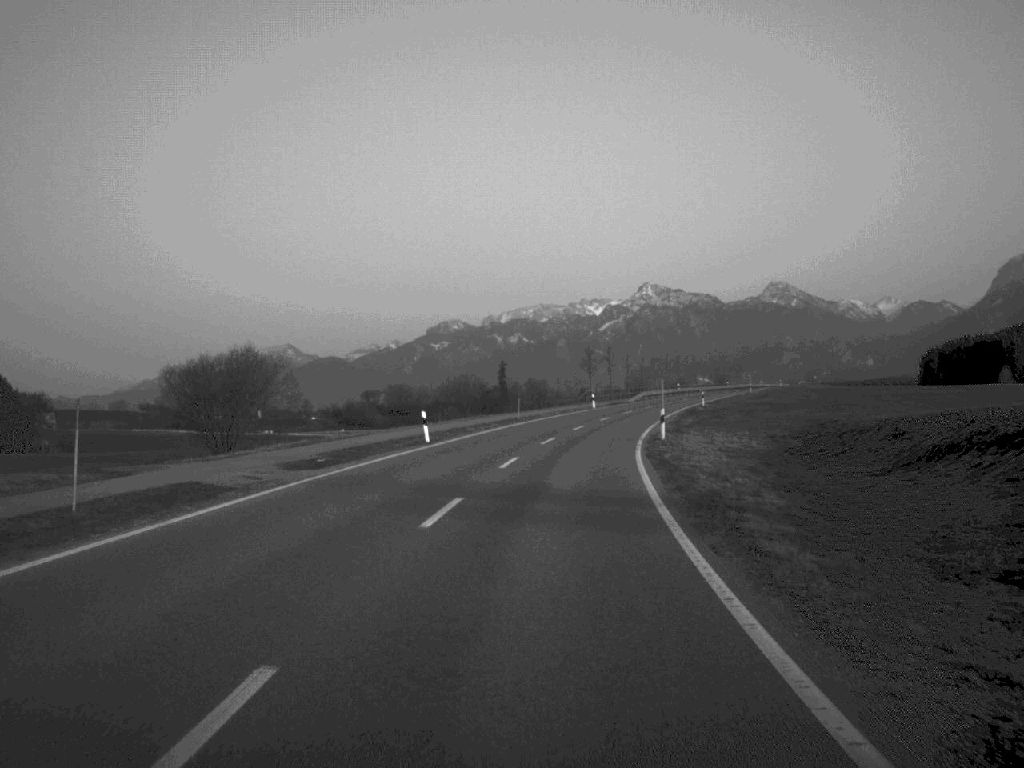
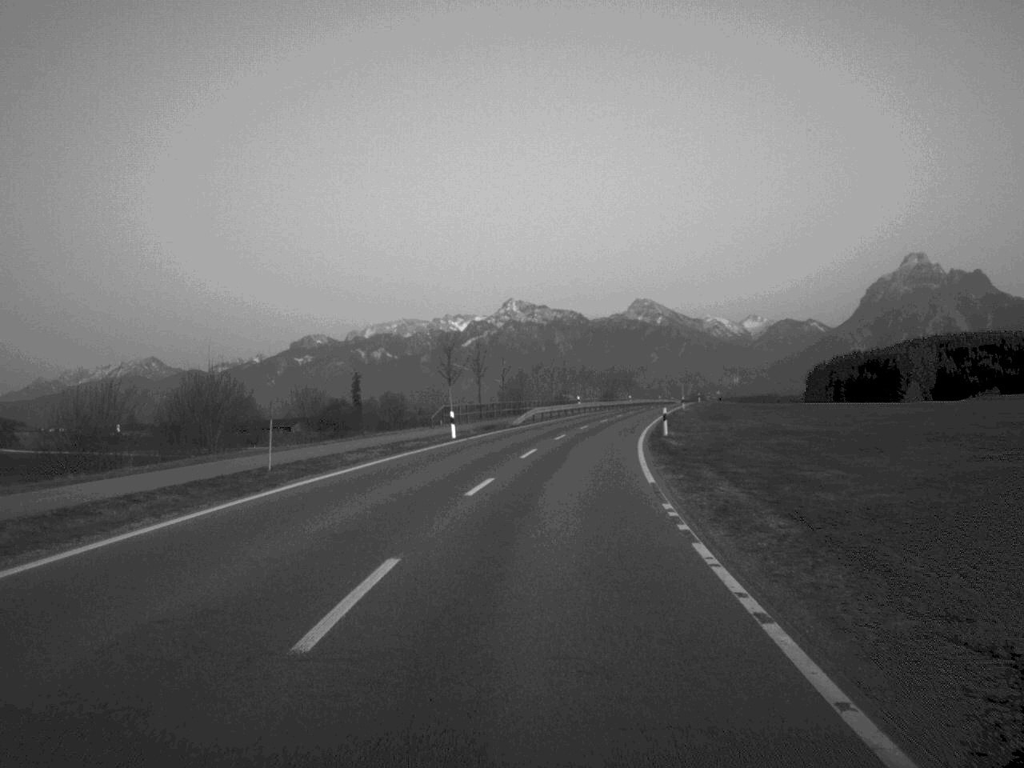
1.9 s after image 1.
(+2.4, +43.5) m; +6°
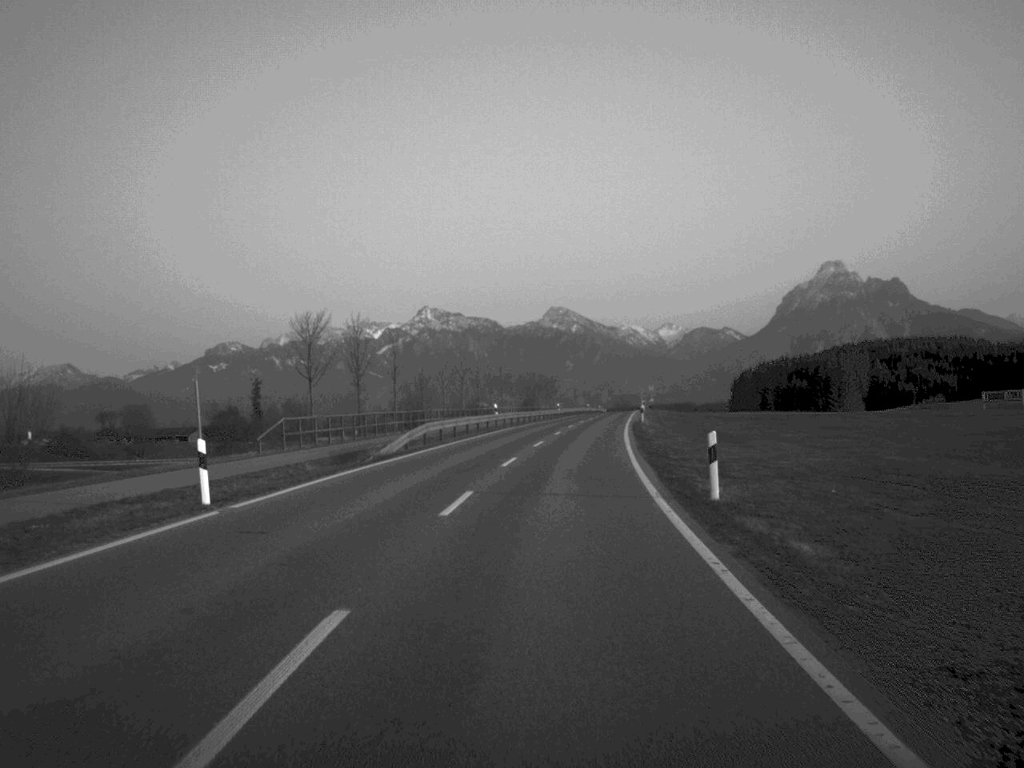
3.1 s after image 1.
(+0.9, +27.4) m; +4°
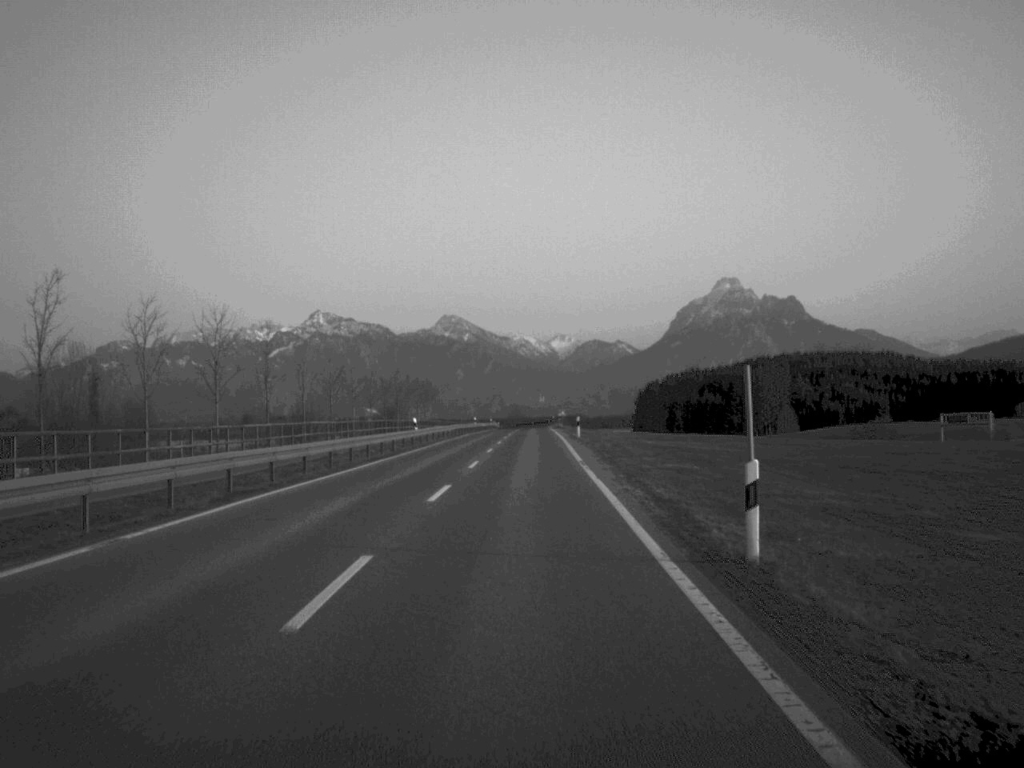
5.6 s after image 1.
(+3.0, +56.6) m; +5°
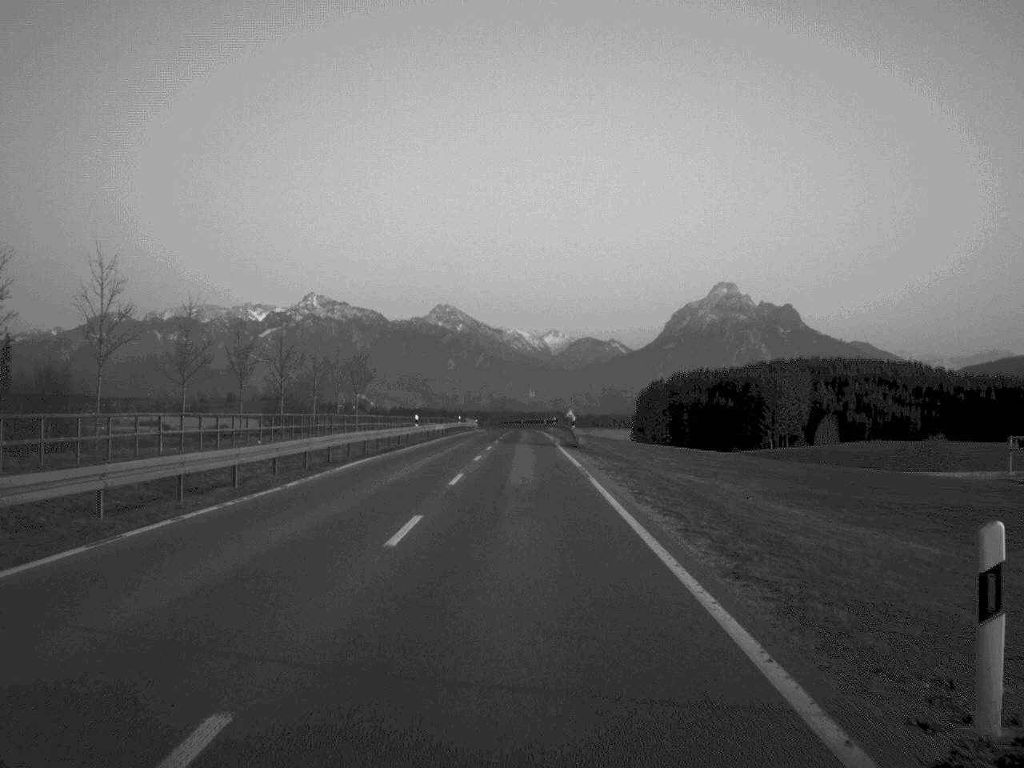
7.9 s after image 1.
(+0.2, +55.5) m; 0°
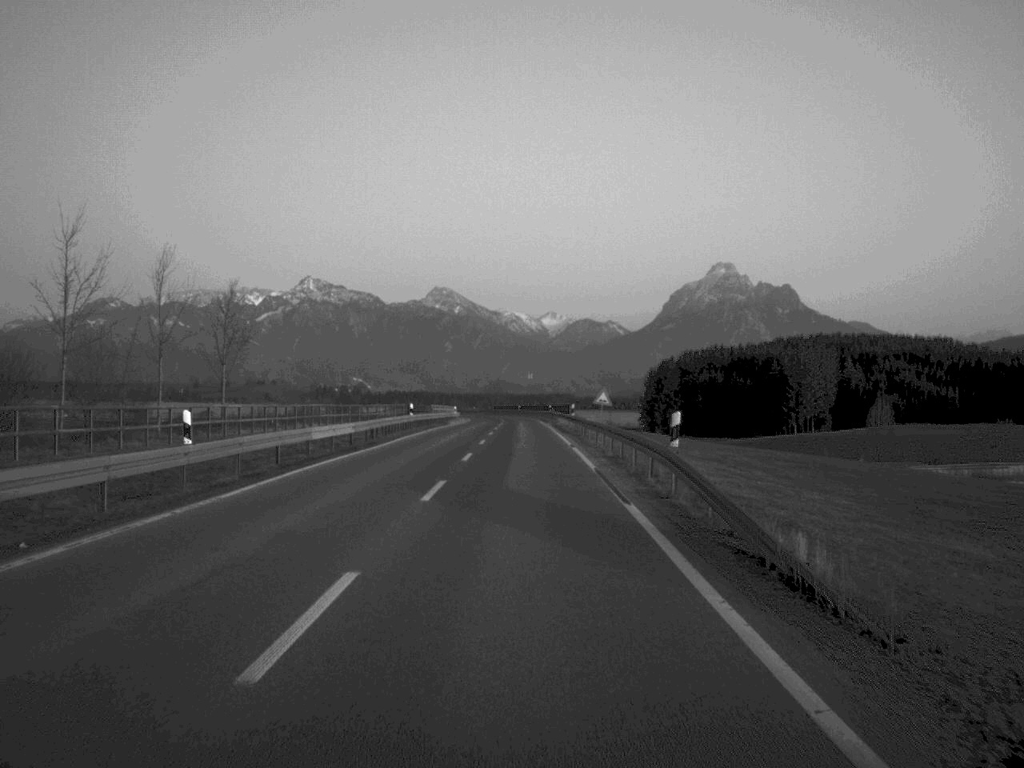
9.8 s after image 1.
(0.0, +43.7) m; 0°
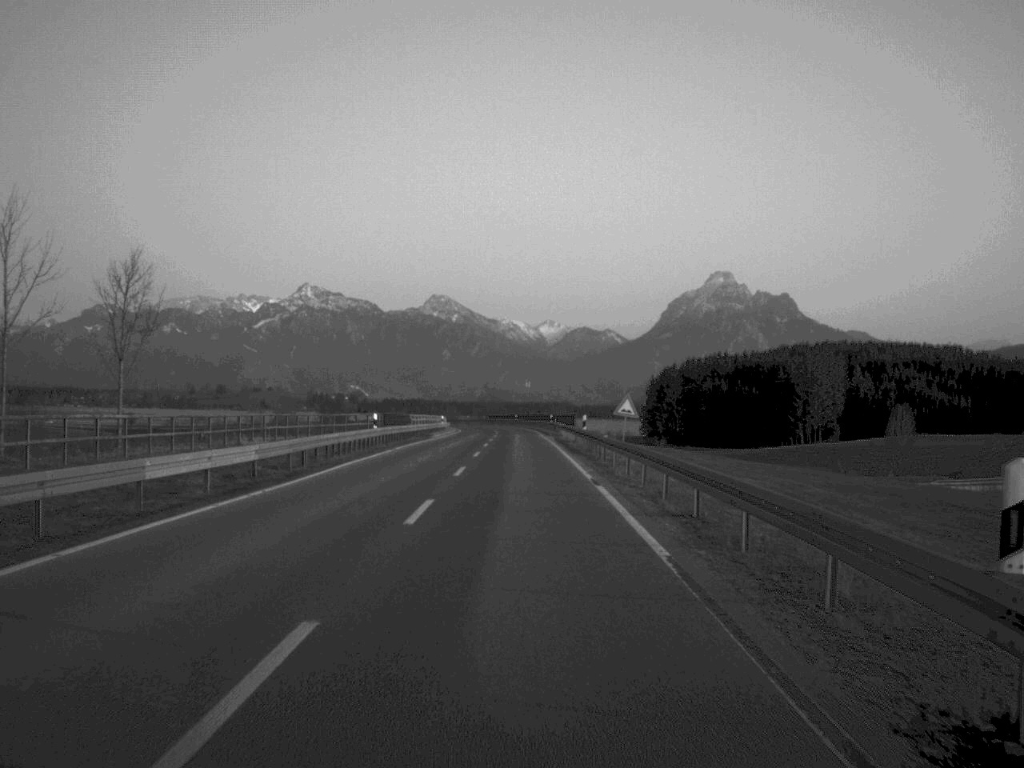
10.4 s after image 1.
(0.0, +14.3) m; 0°
